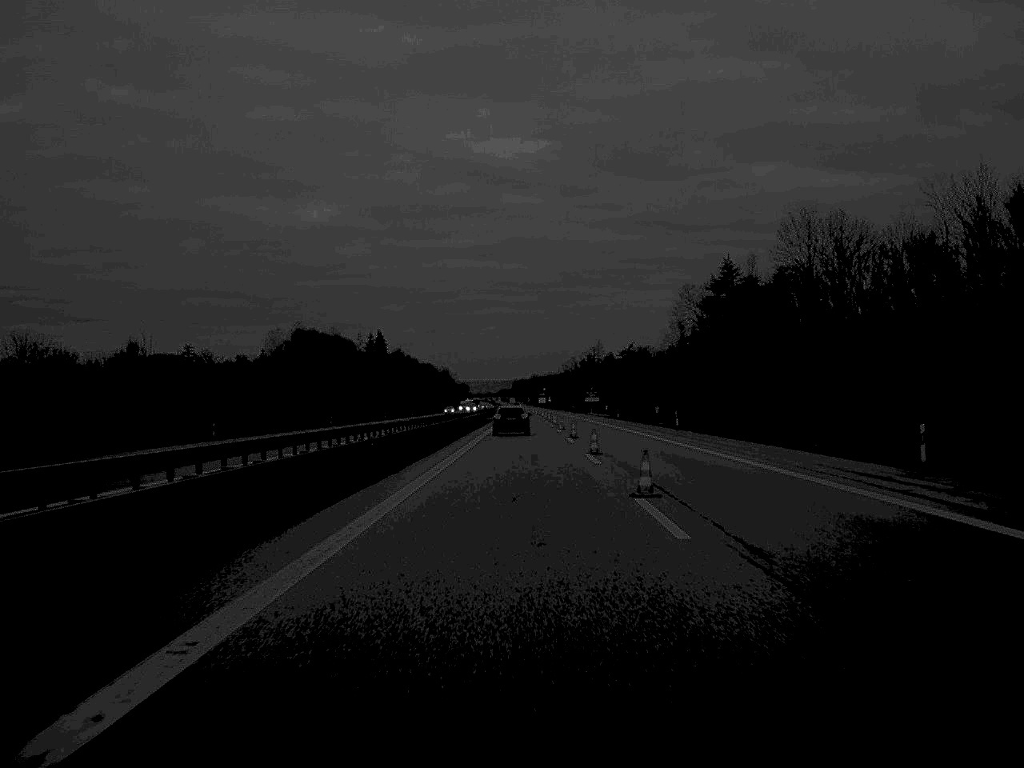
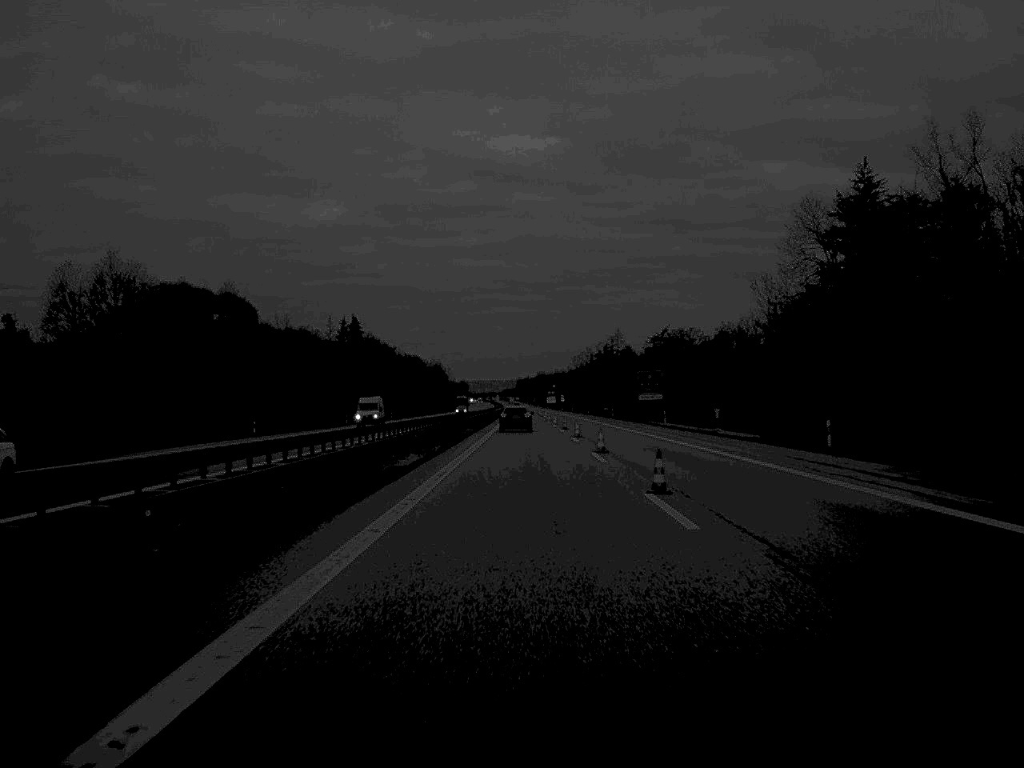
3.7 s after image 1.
(-0.3, +88.2) m; 0°
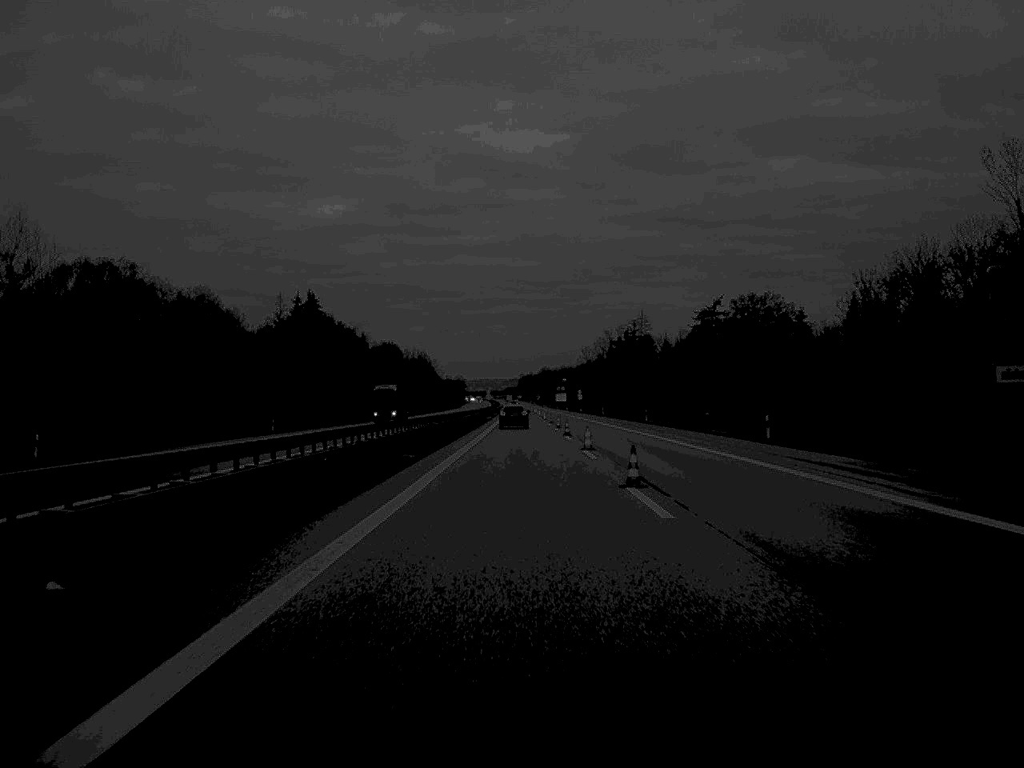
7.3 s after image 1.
(+0.1, +88.3) m; 0°
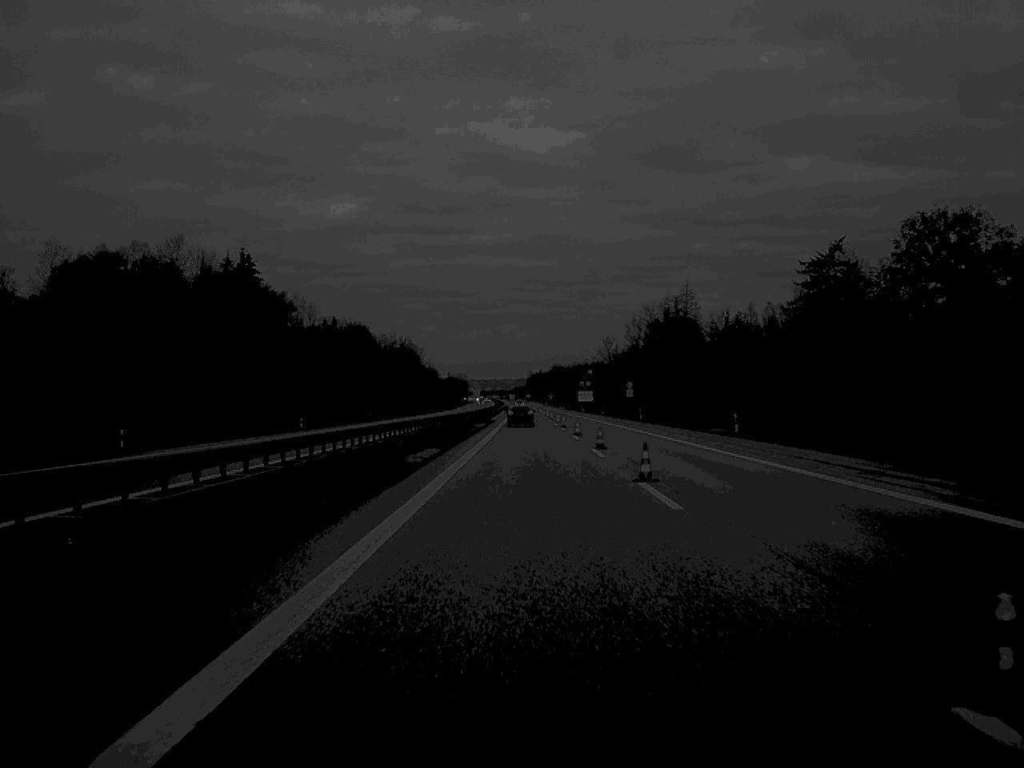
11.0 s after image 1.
(-0.5, +88.2) m; 0°
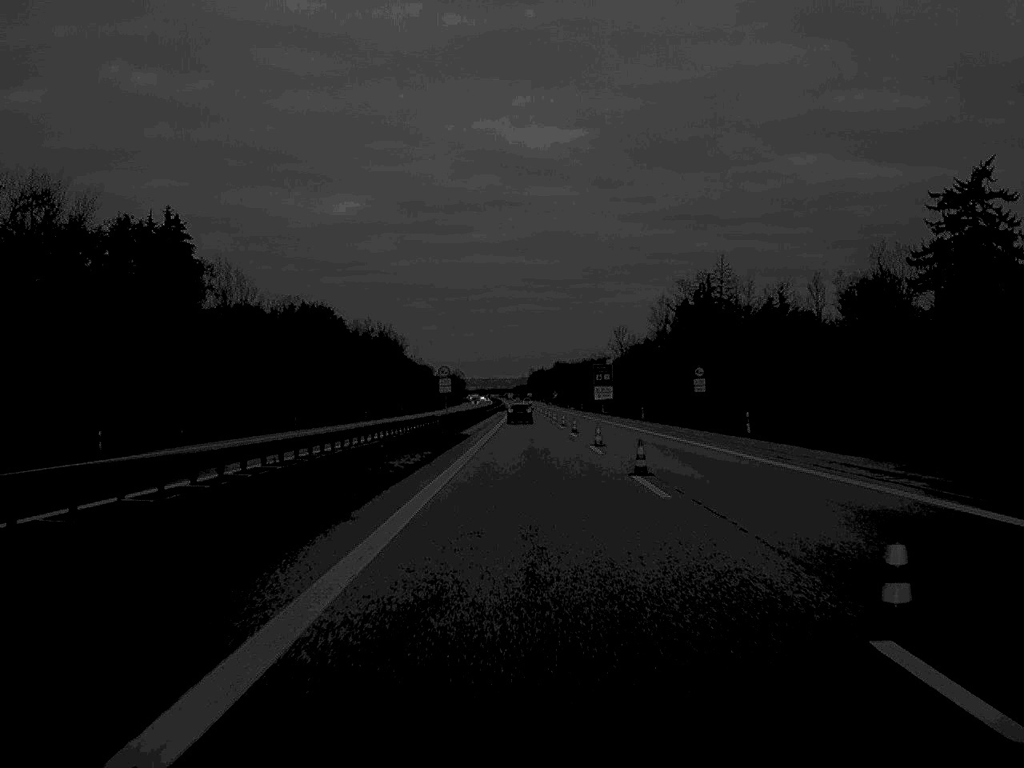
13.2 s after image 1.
(-0.1, +52.1) m; 0°
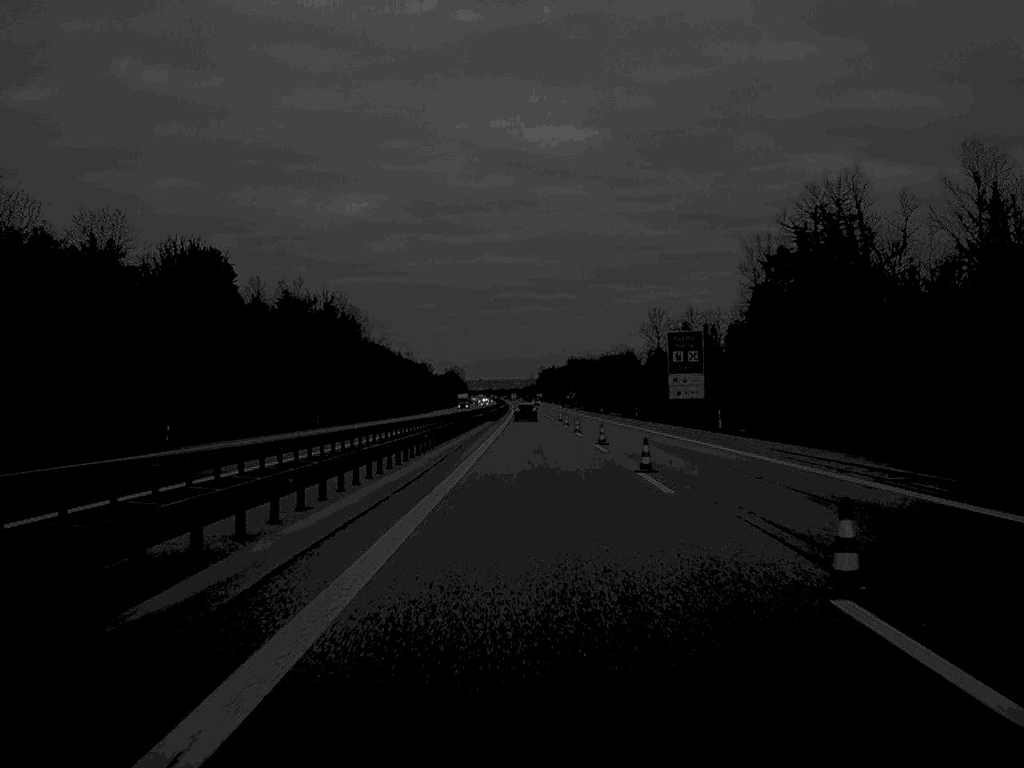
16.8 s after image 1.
(-0.3, +88.3) m; 0°
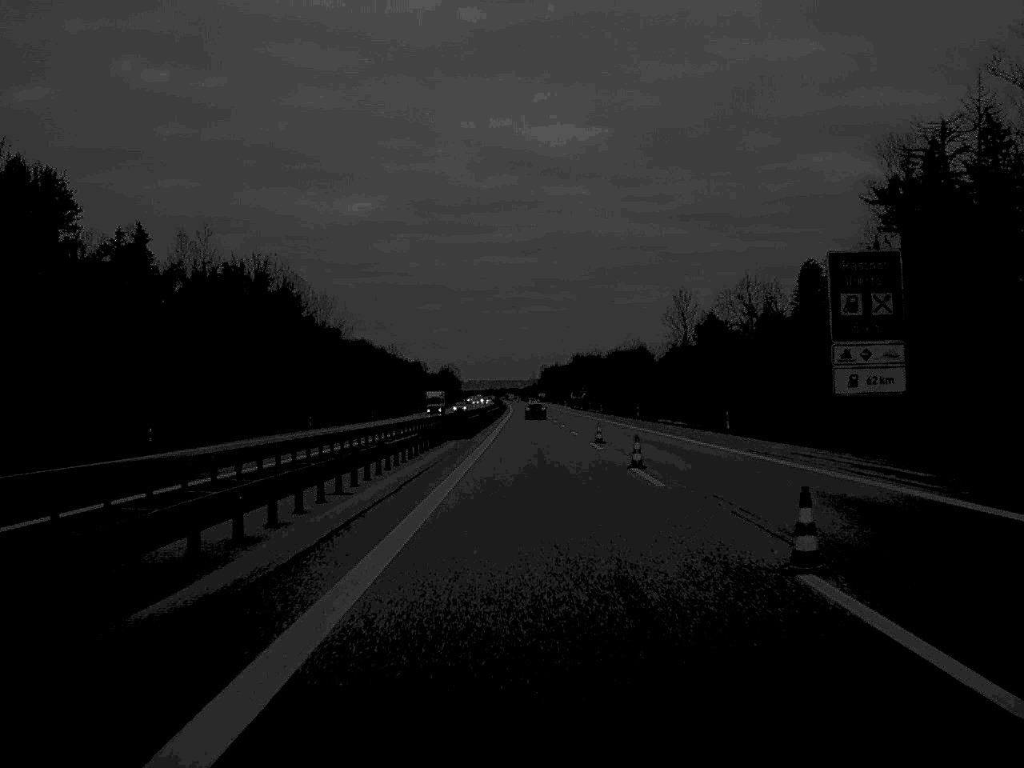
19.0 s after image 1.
(0.0, +52.0) m; 0°
